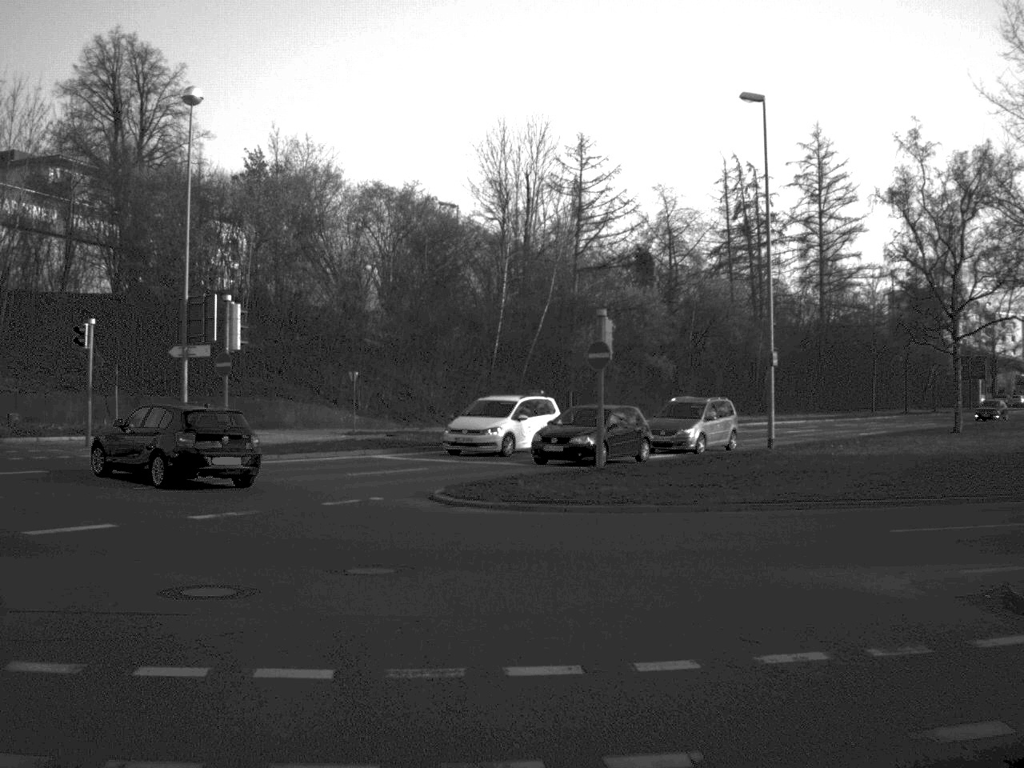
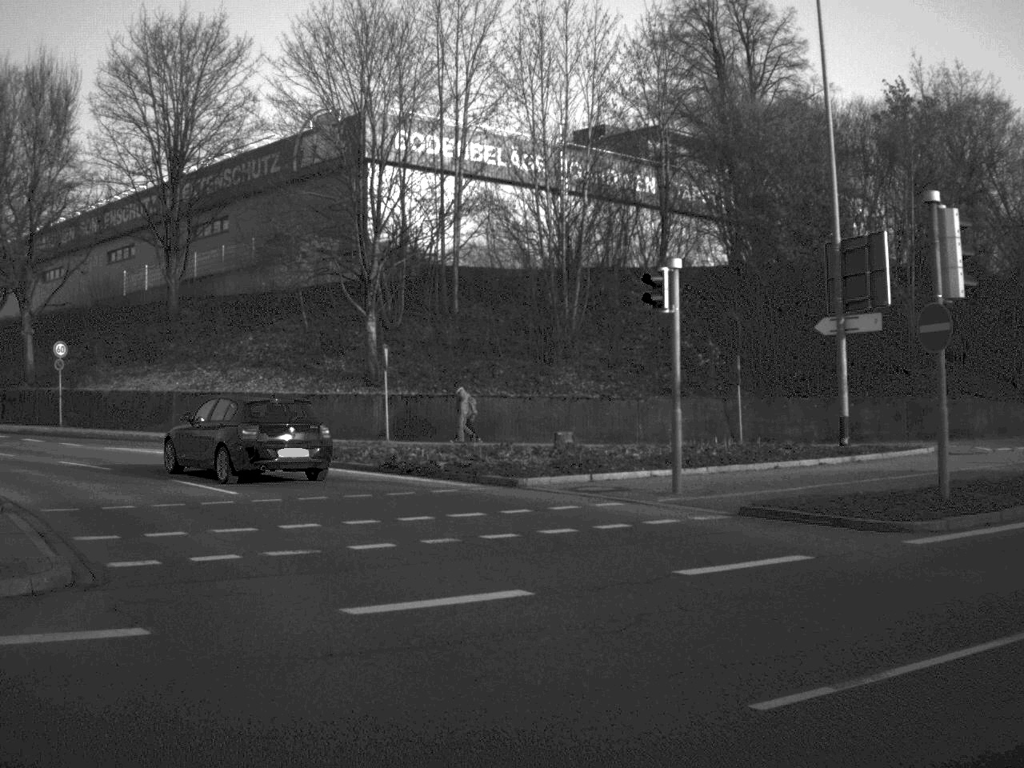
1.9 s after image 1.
(-3.8, +14.8) m; -28°
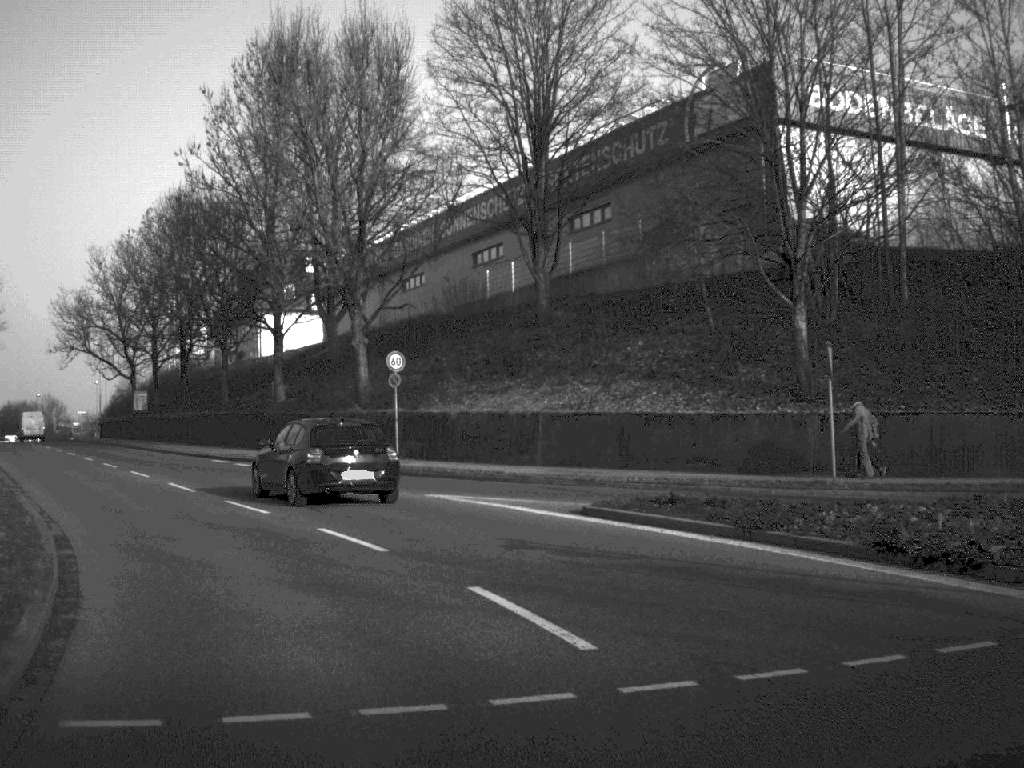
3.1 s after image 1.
(-1.6, +10.4) m; -18°
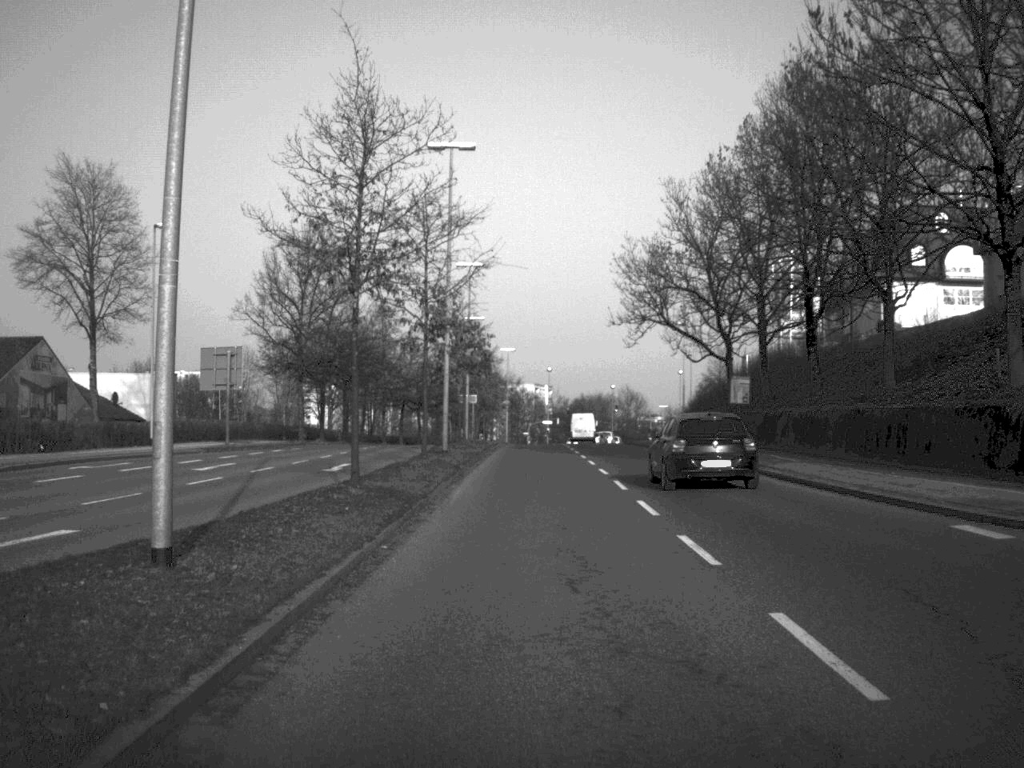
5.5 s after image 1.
(-7.1, +23.4) m; -26°
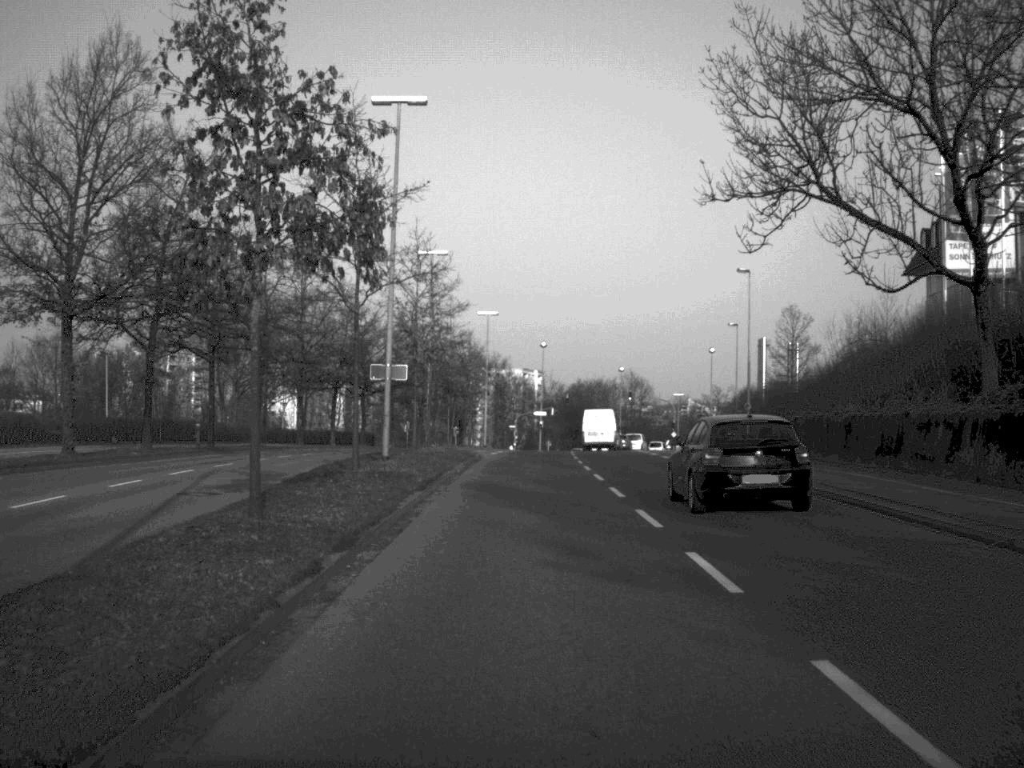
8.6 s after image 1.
(+0.2, +37.6) m; +1°
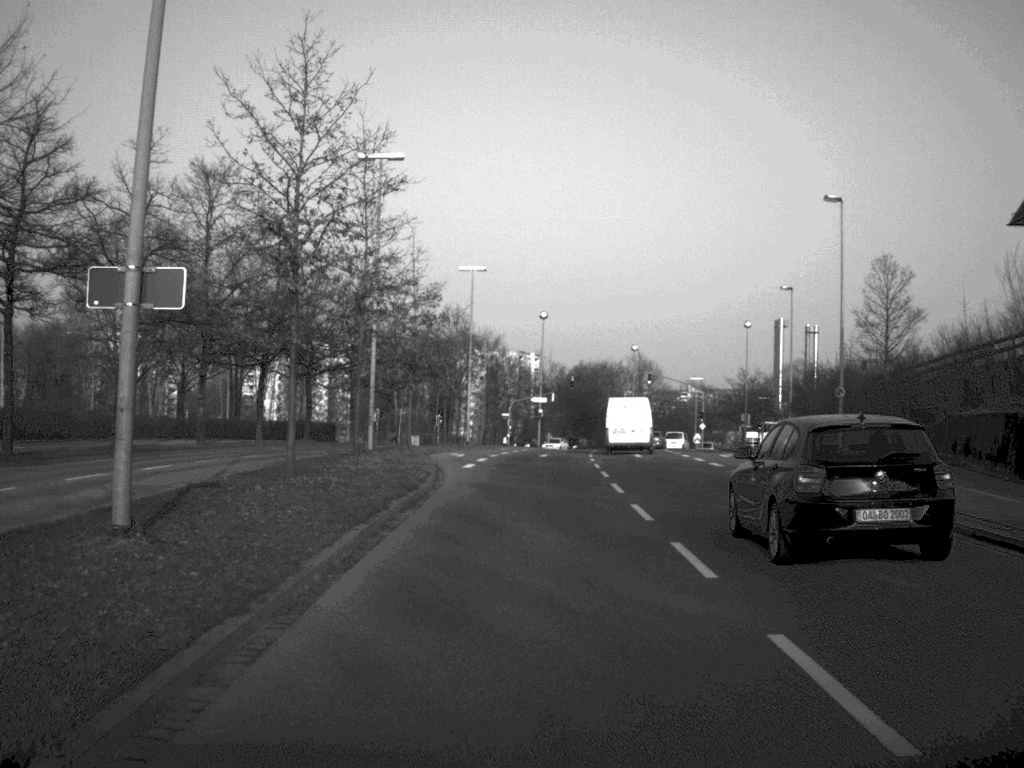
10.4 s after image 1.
(0.0, +22.9) m; 0°
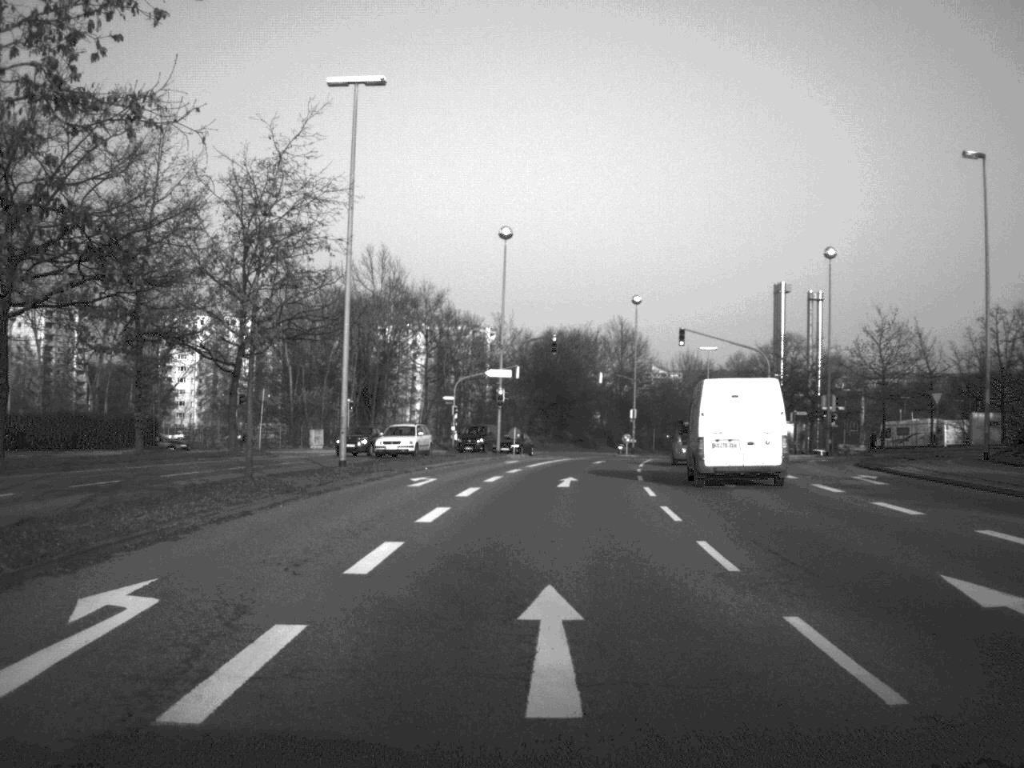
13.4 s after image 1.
(+0.2, +40.6) m; +2°
